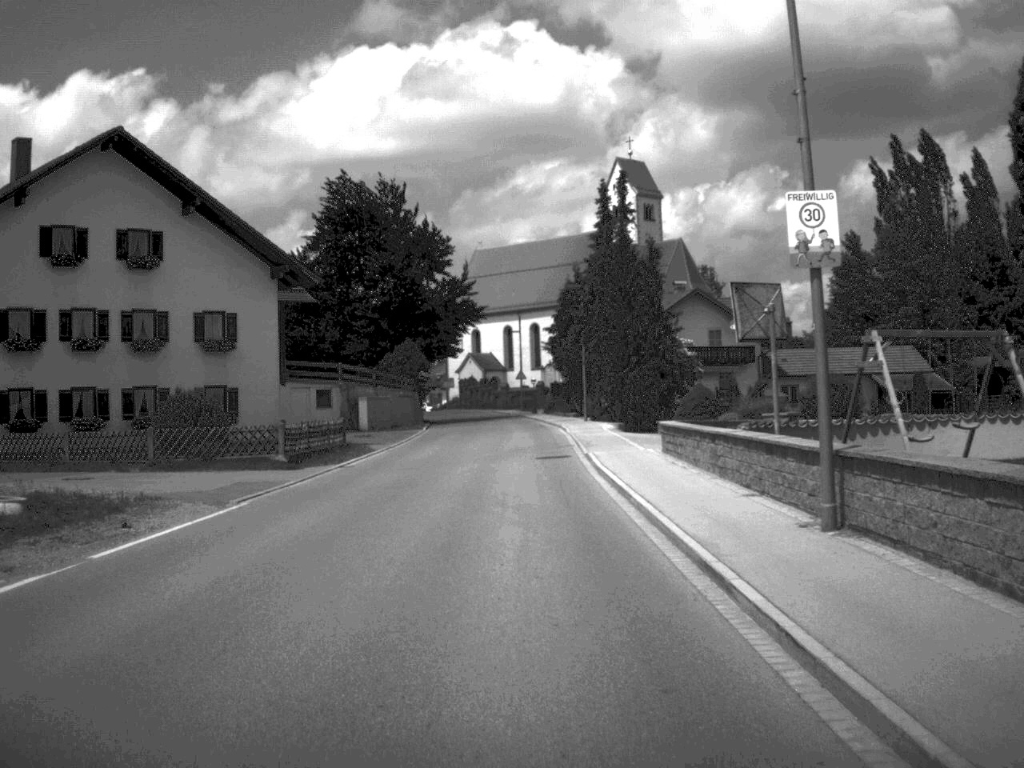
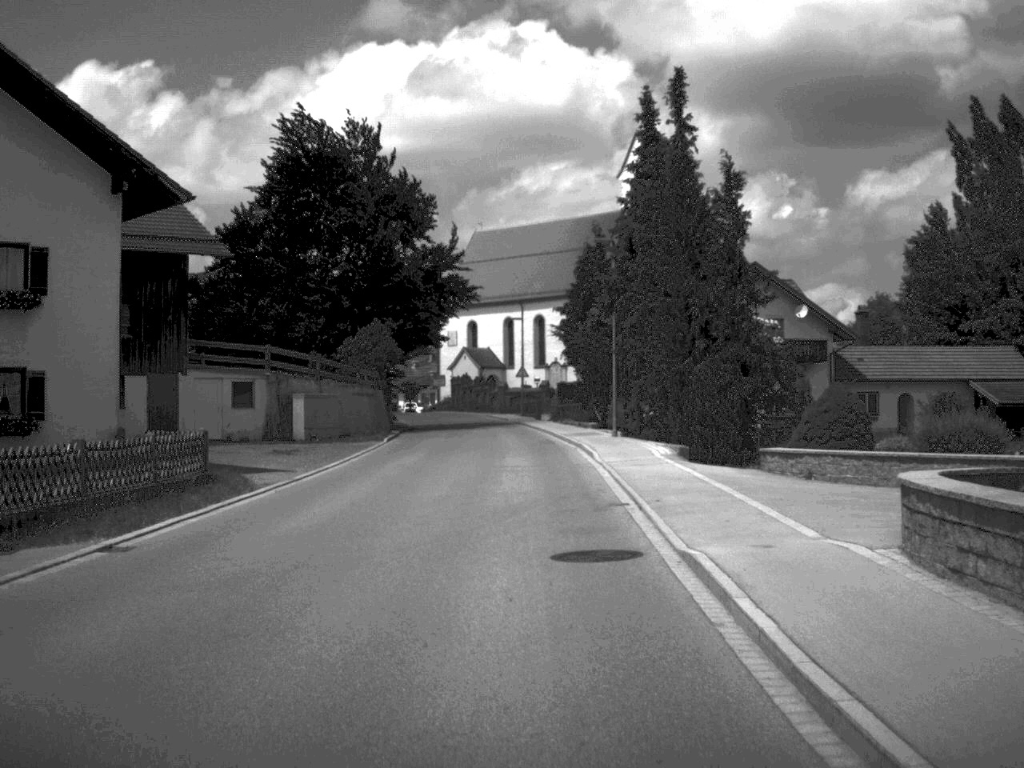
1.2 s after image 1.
(0.0, +18.1) m; 0°
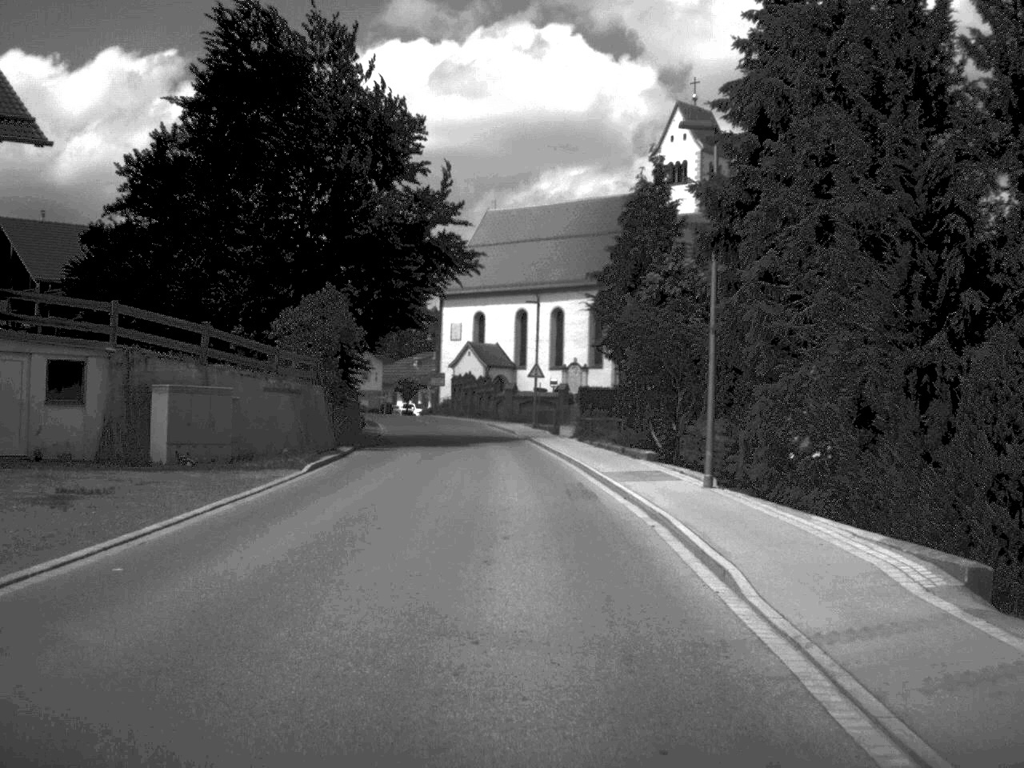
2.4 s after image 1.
(-0.1, +18.3) m; -1°
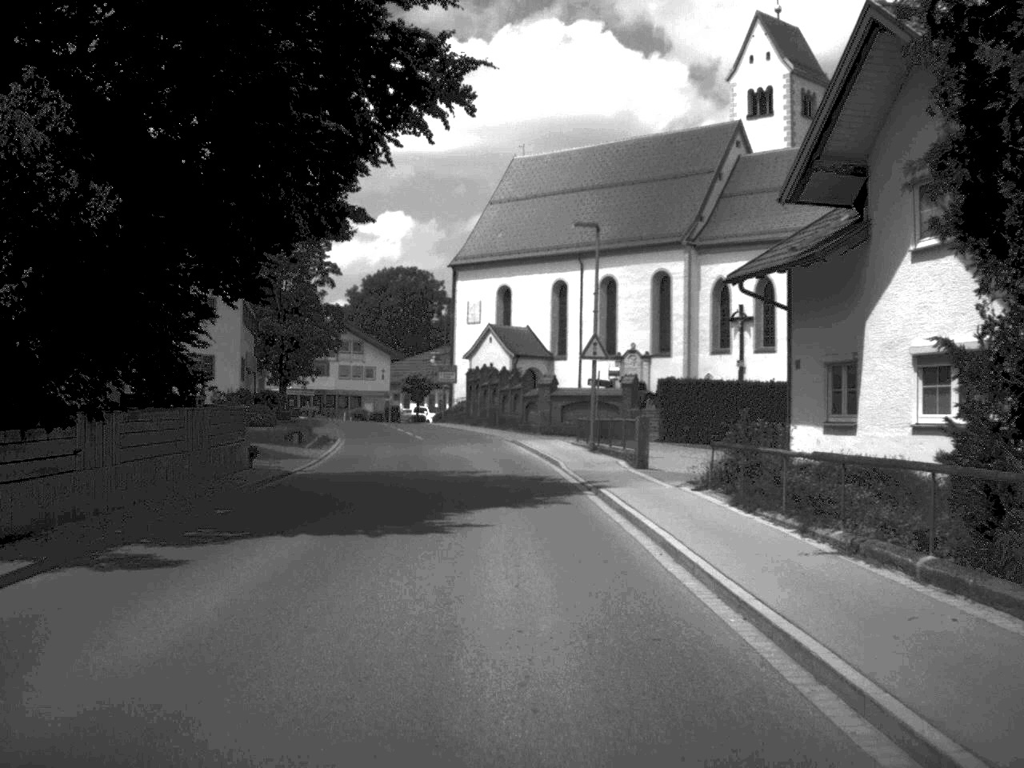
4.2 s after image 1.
(-0.4, +27.5) m; -2°
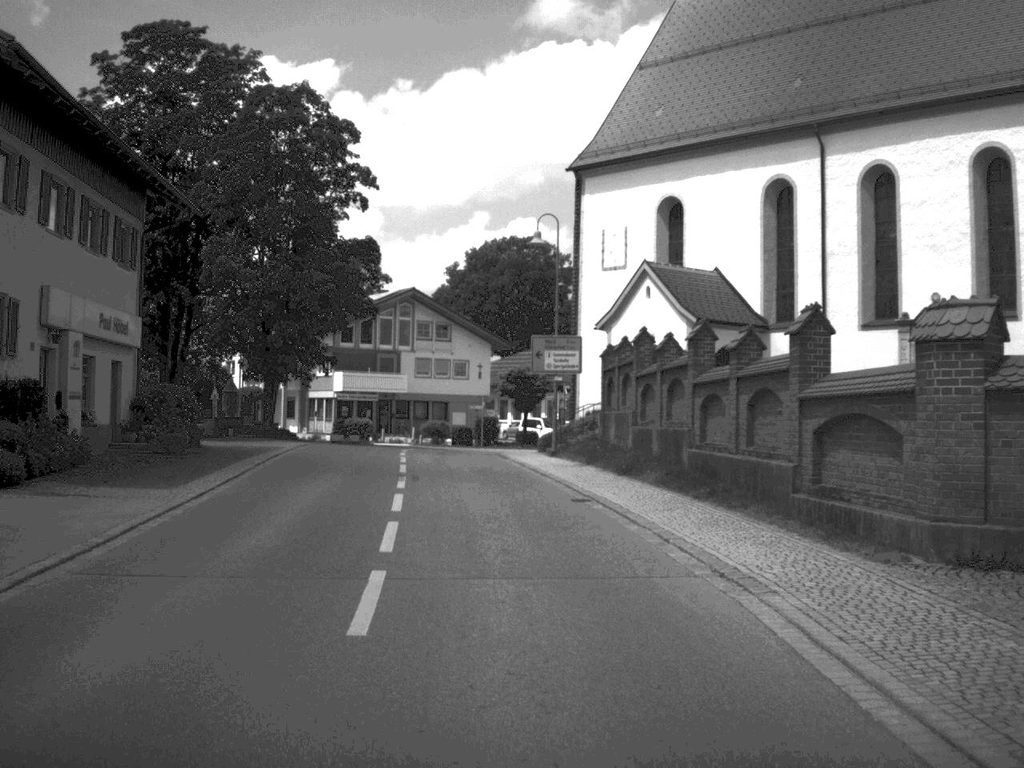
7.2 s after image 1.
(-1.9, +40.1) m; -6°
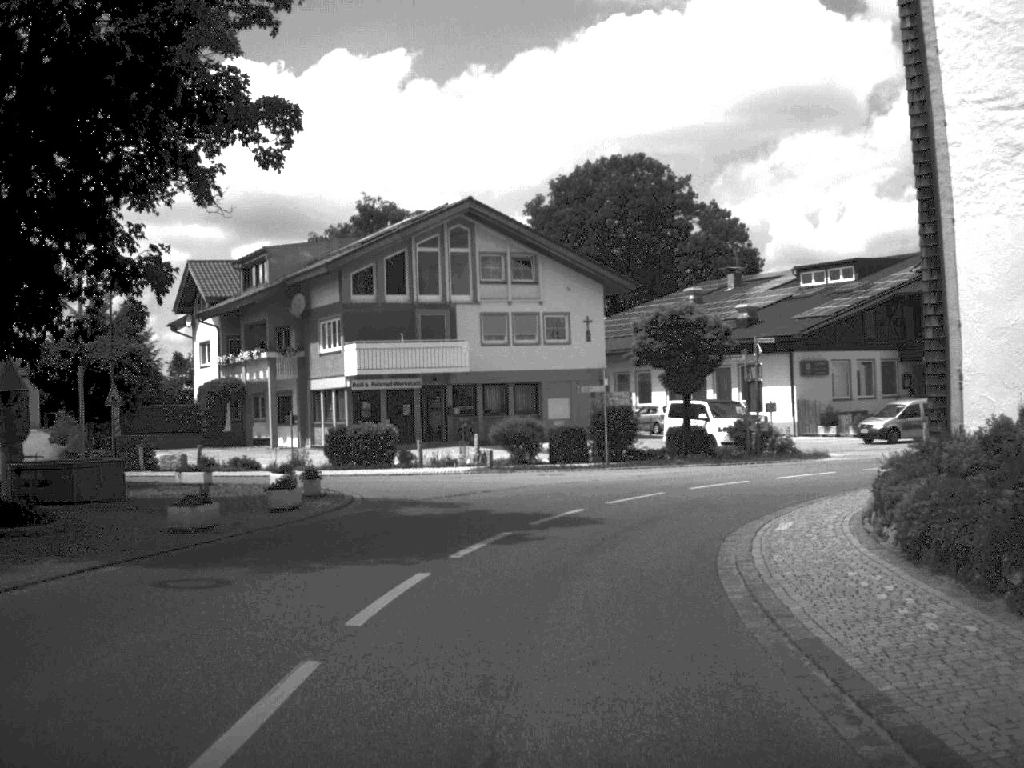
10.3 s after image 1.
(-2.0, +35.0) m; -4°
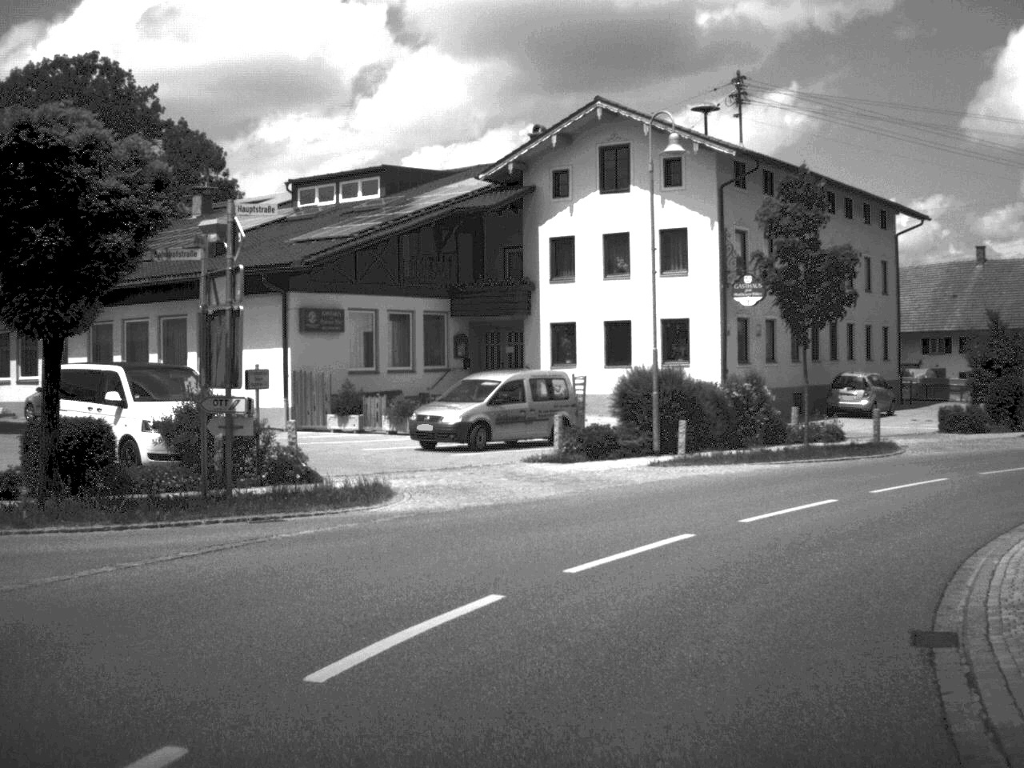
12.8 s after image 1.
(+3.6, +23.2) m; +24°
